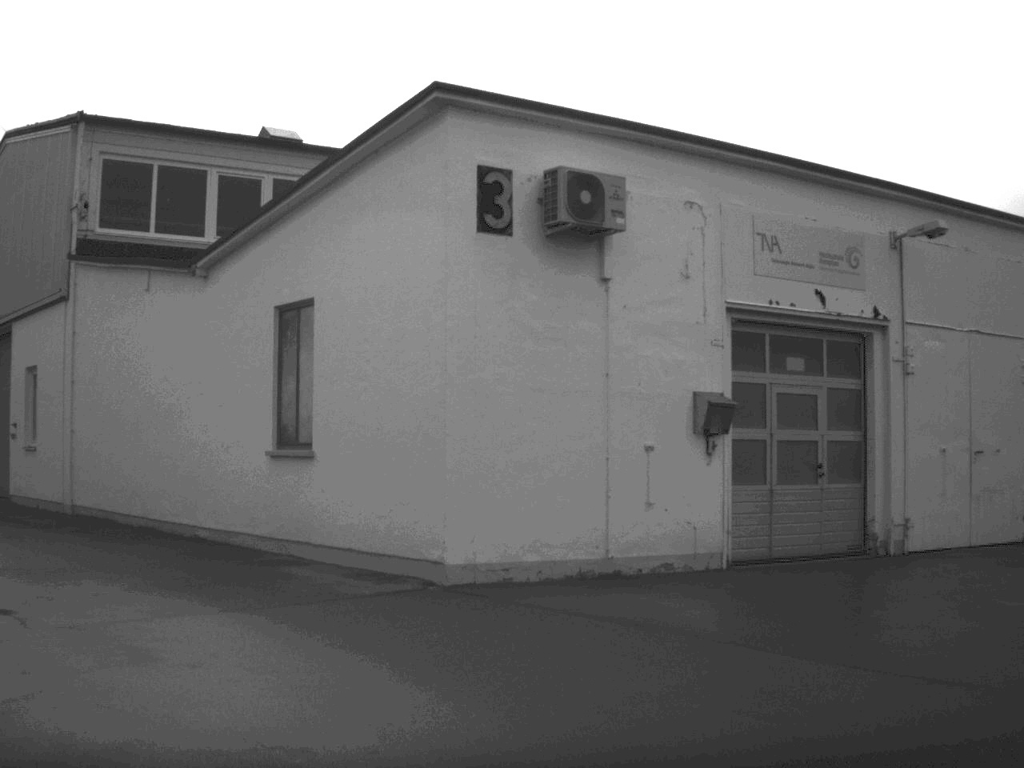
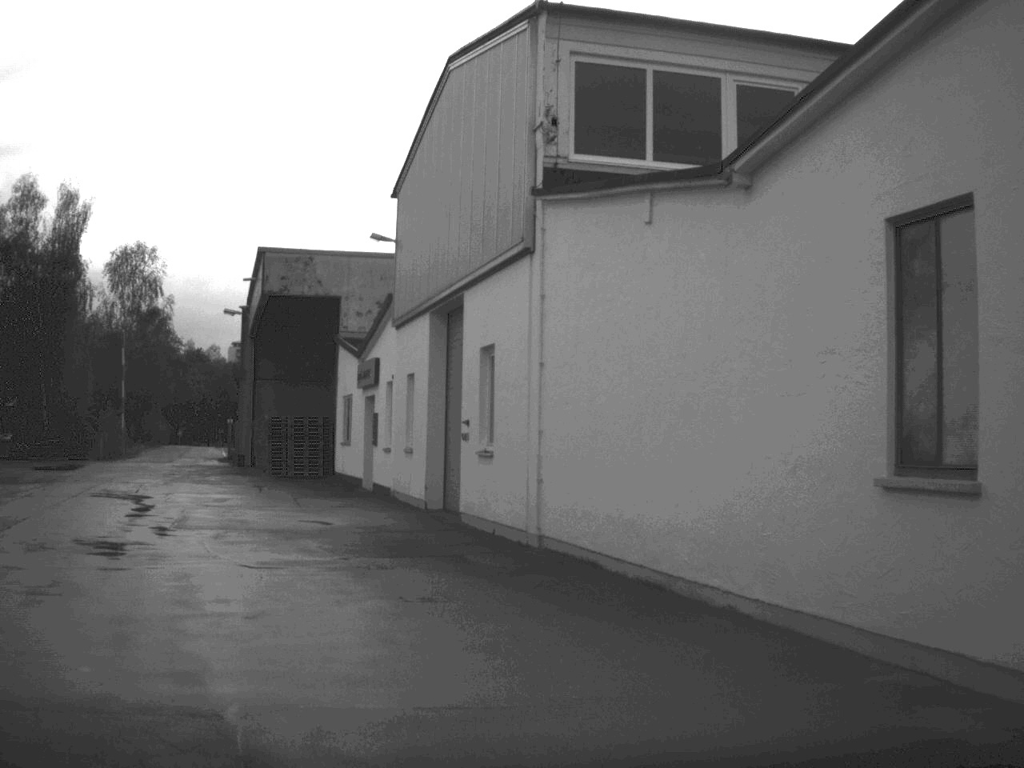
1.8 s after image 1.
(-1.4, +6.2) m; -22°
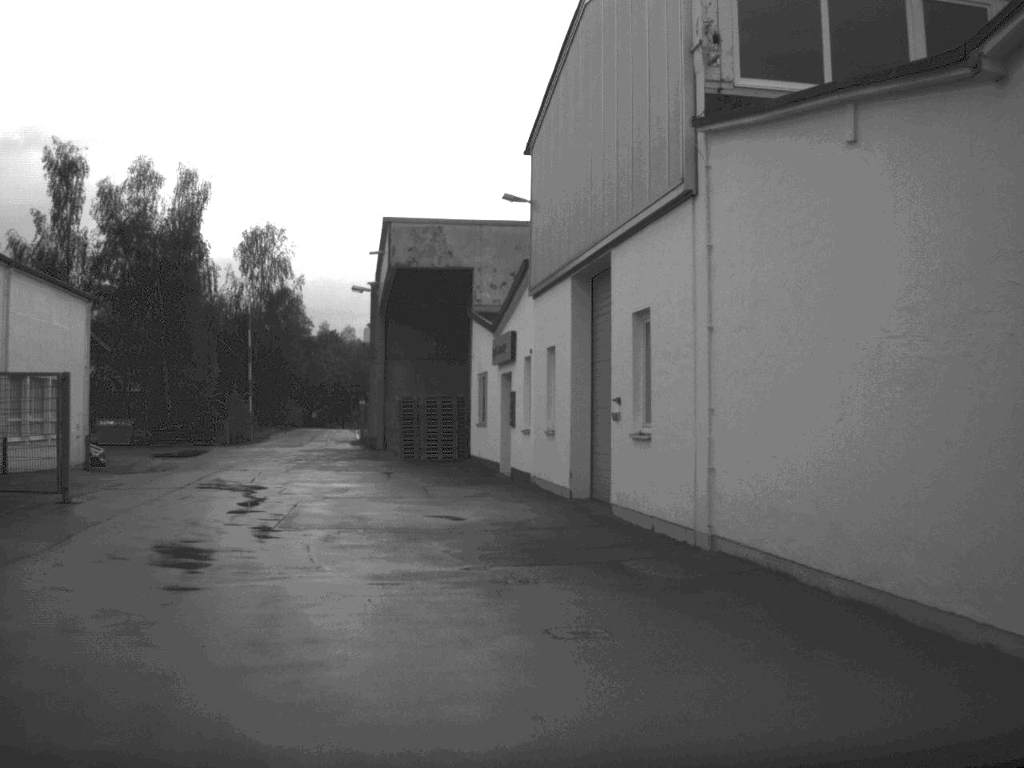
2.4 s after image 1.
(-0.1, +2.7) m; -6°
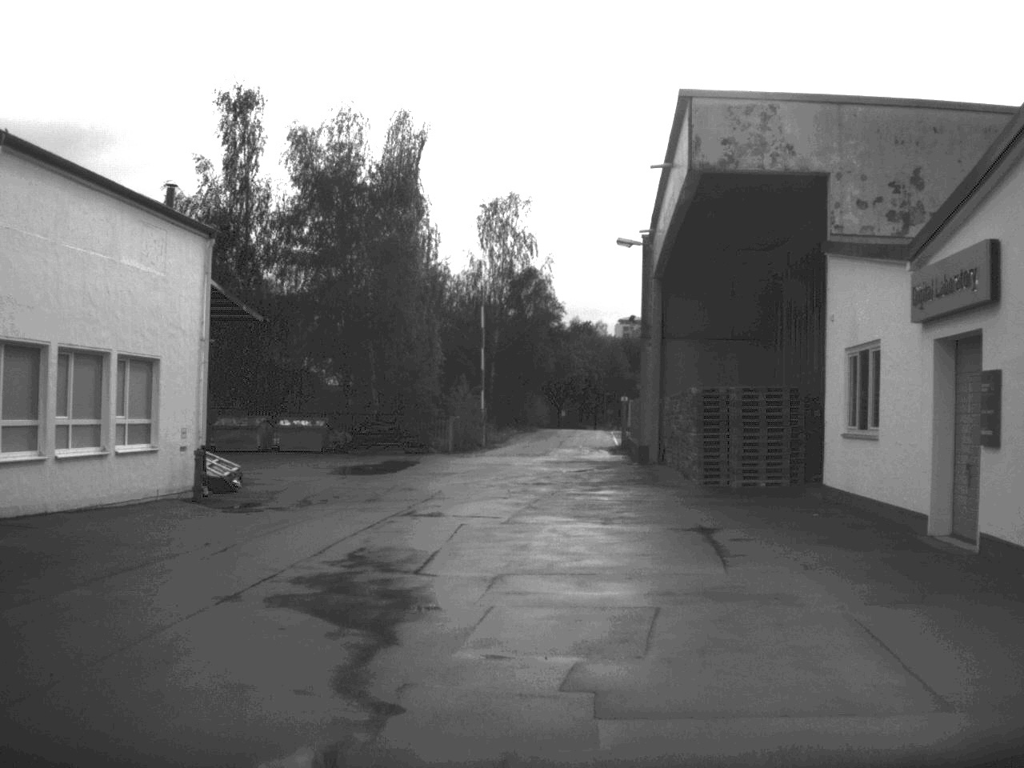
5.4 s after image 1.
(-2.2, +15.7) m; -11°
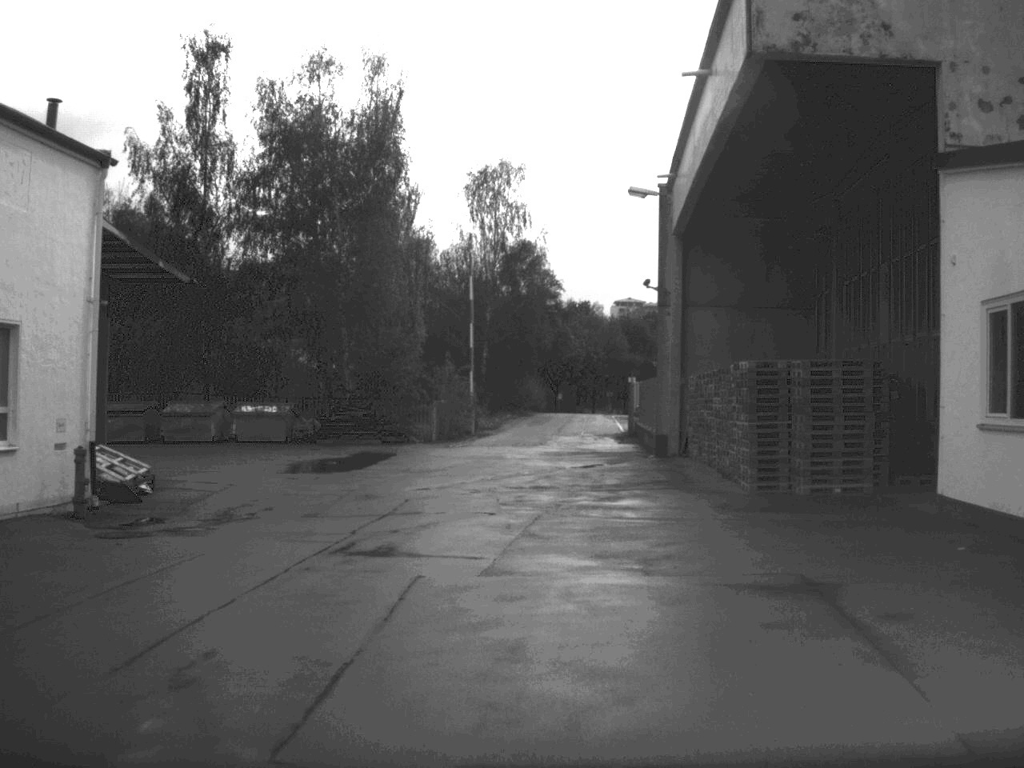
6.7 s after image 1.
(0.0, +7.0) m; 0°
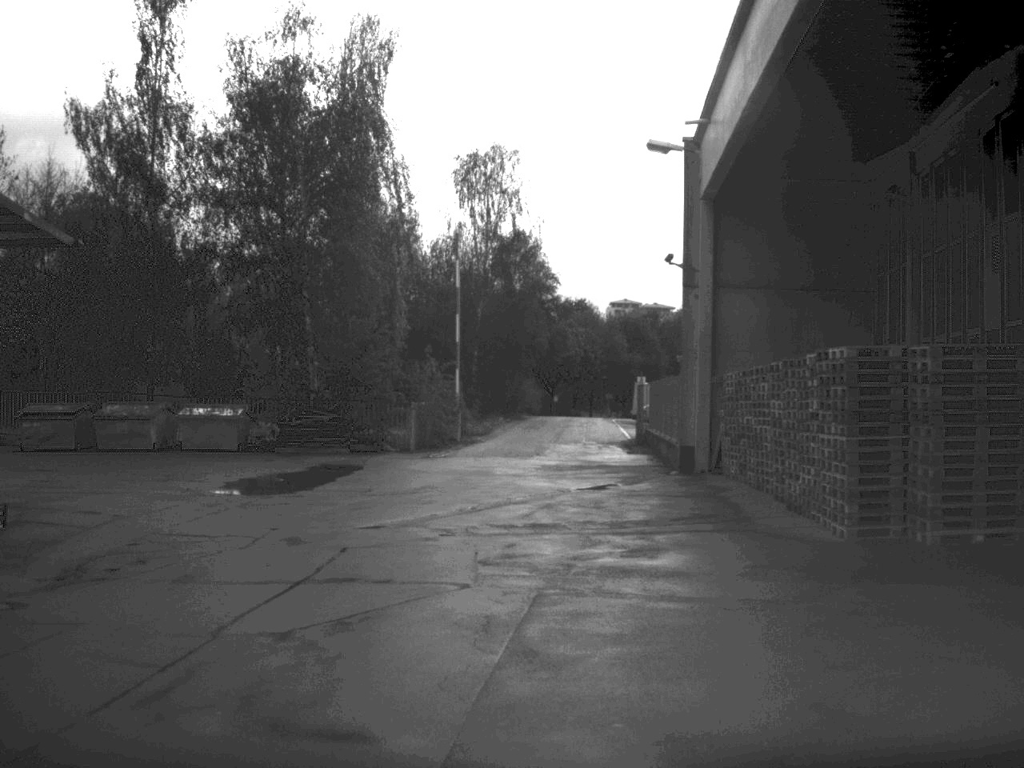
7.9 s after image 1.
(0.0, +6.8) m; 0°
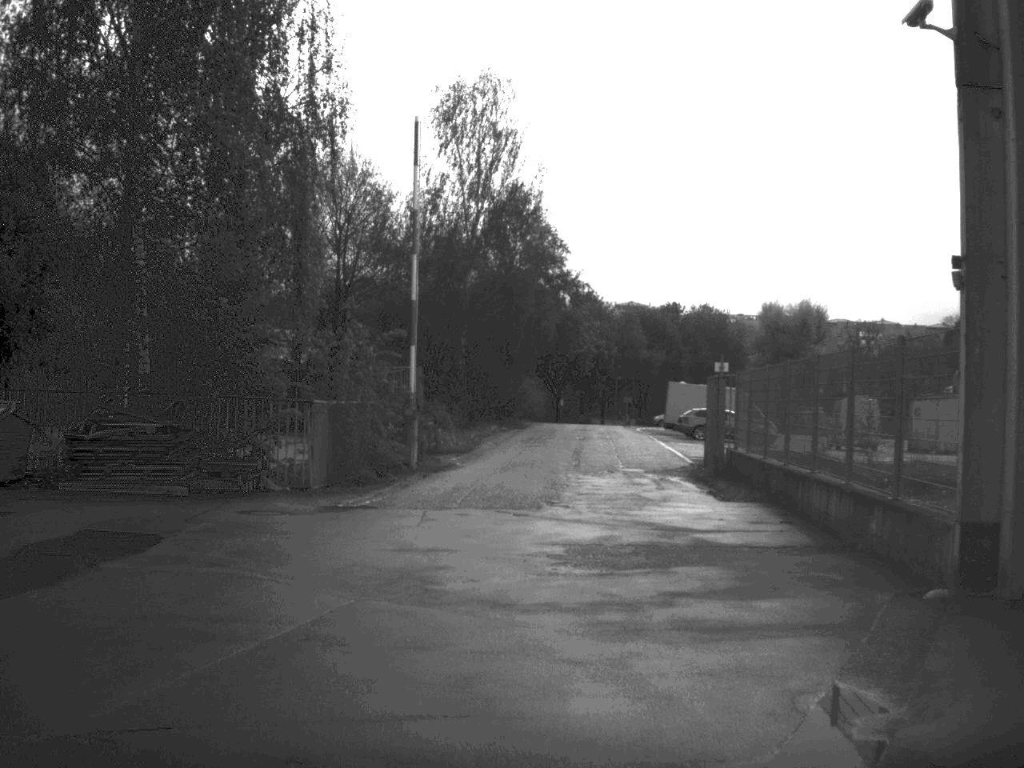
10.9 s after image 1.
(0.0, +18.8) m; 0°
